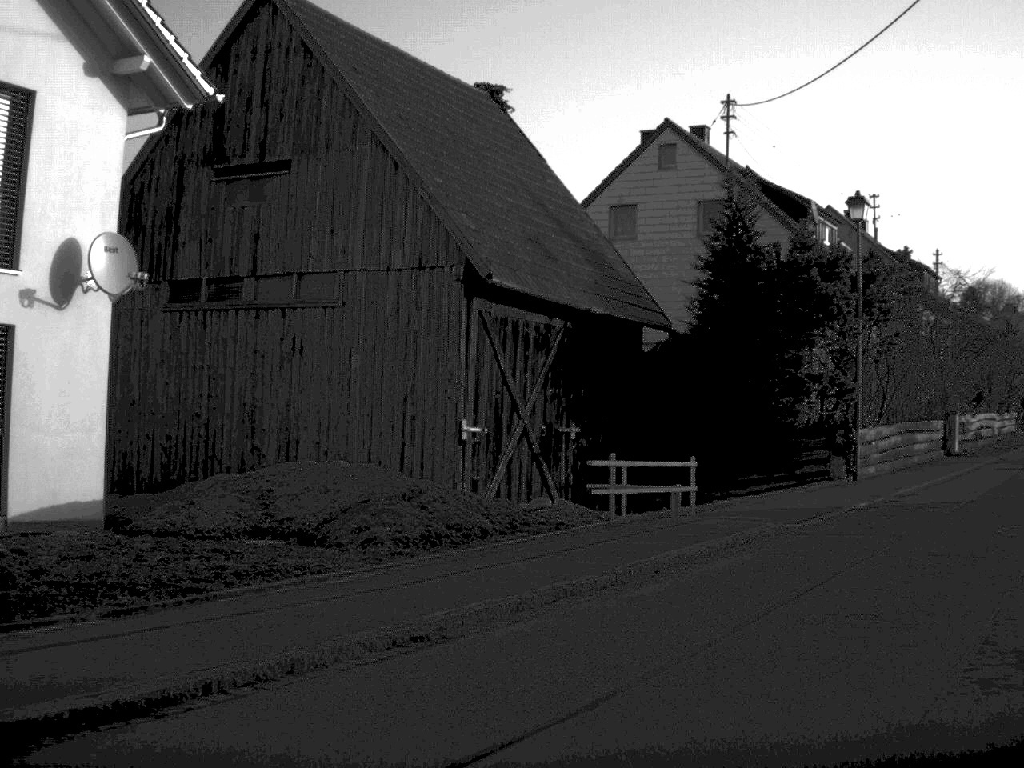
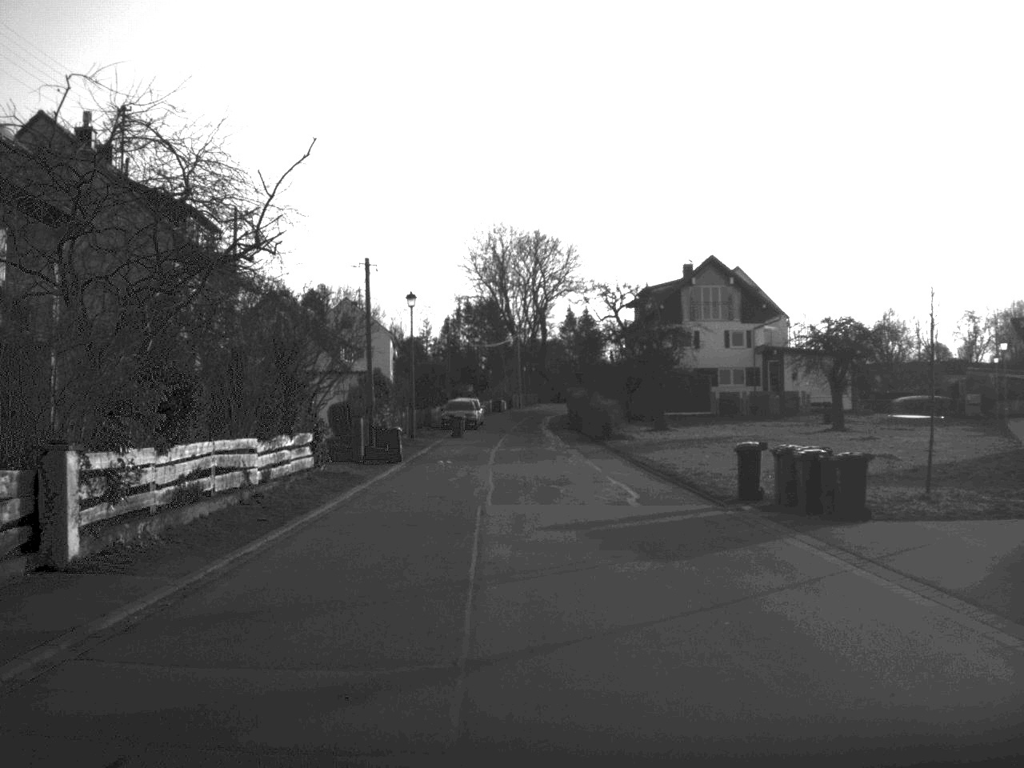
(+9.2, +22.1) m; +28°
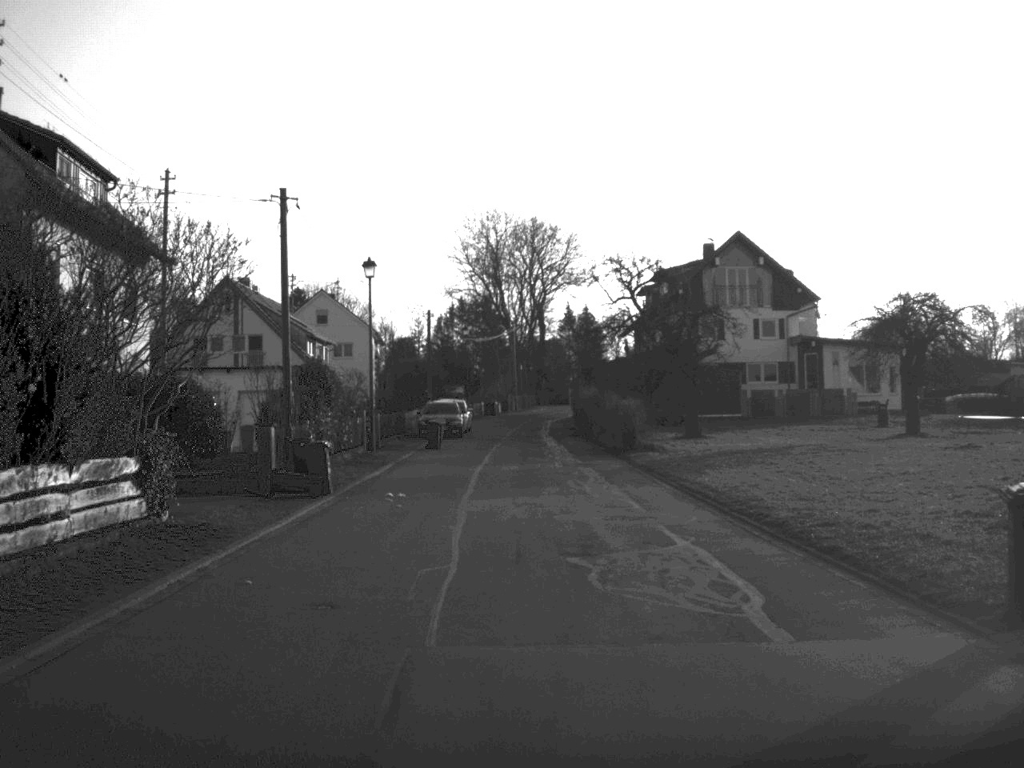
(0.0, +12.1) m; 0°
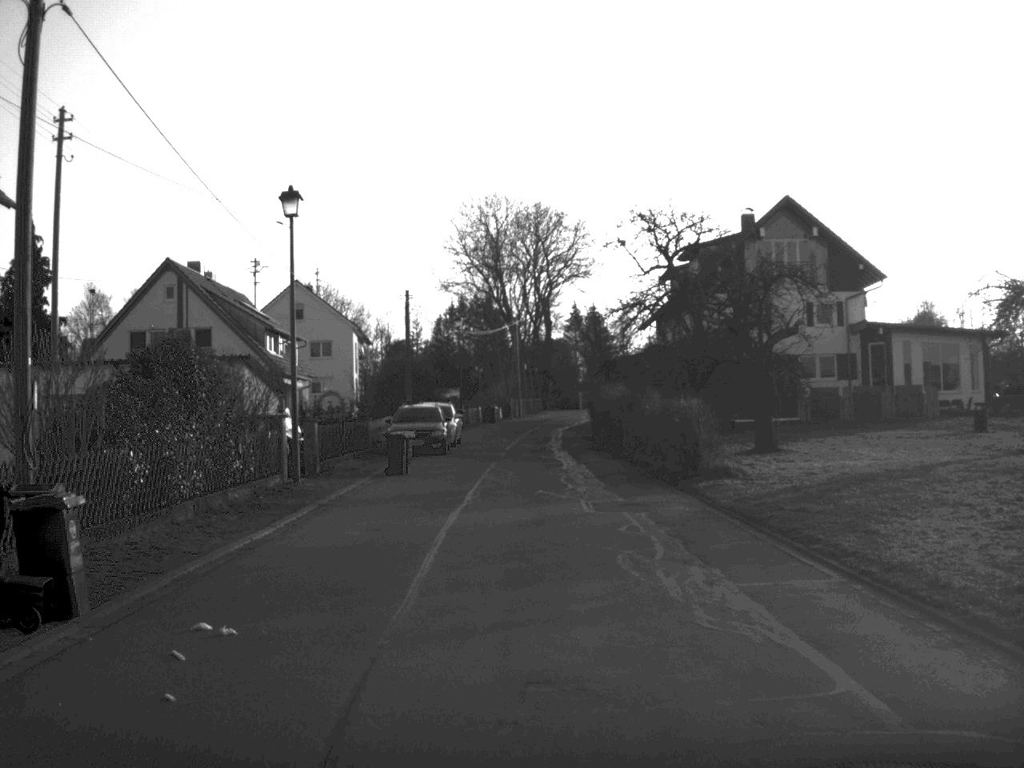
(0.0, +13.0) m; 0°
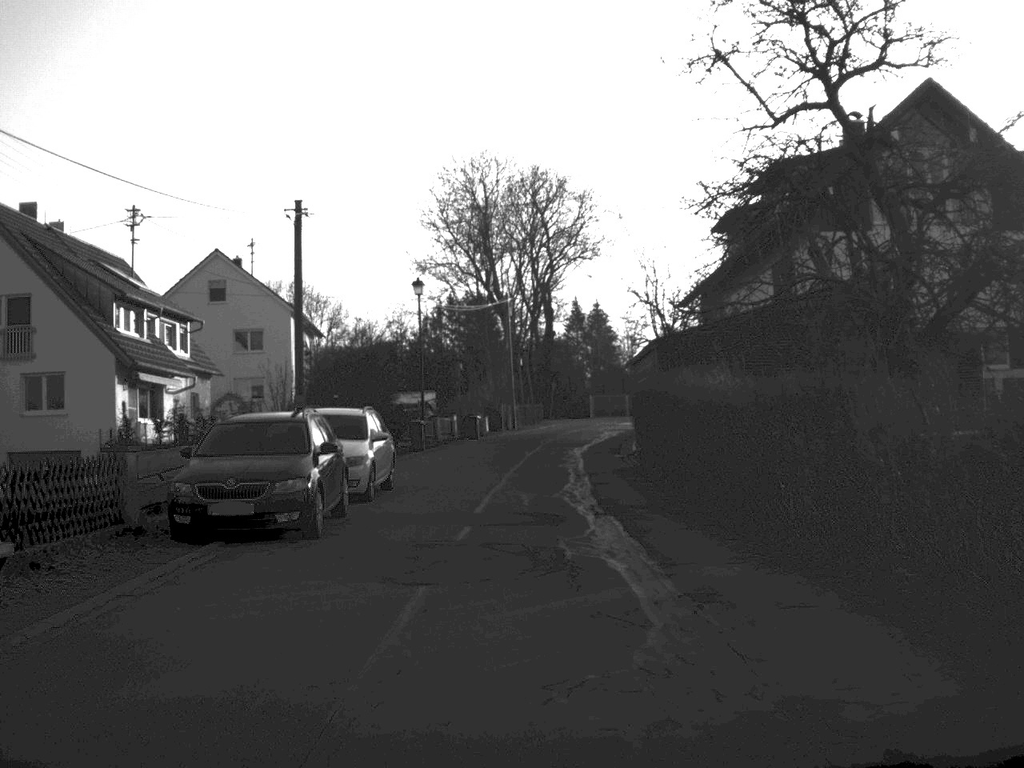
(0.0, +22.7) m; 0°
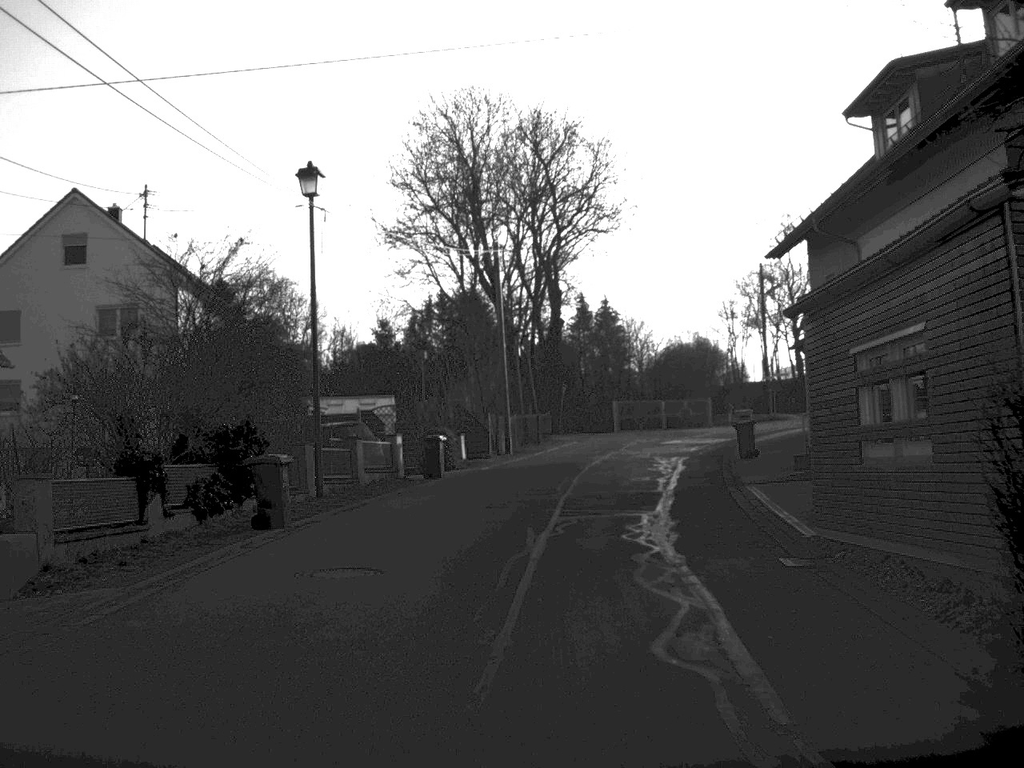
(0.0, +22.3) m; 0°
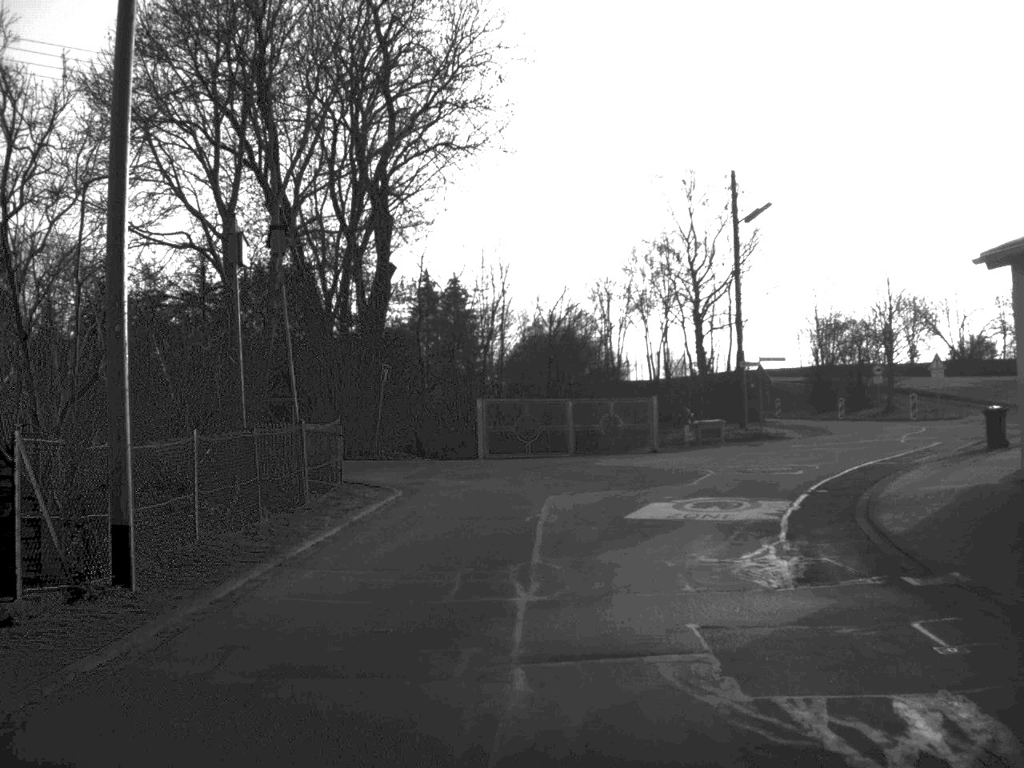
(+1.3, +29.5) m; +7°
